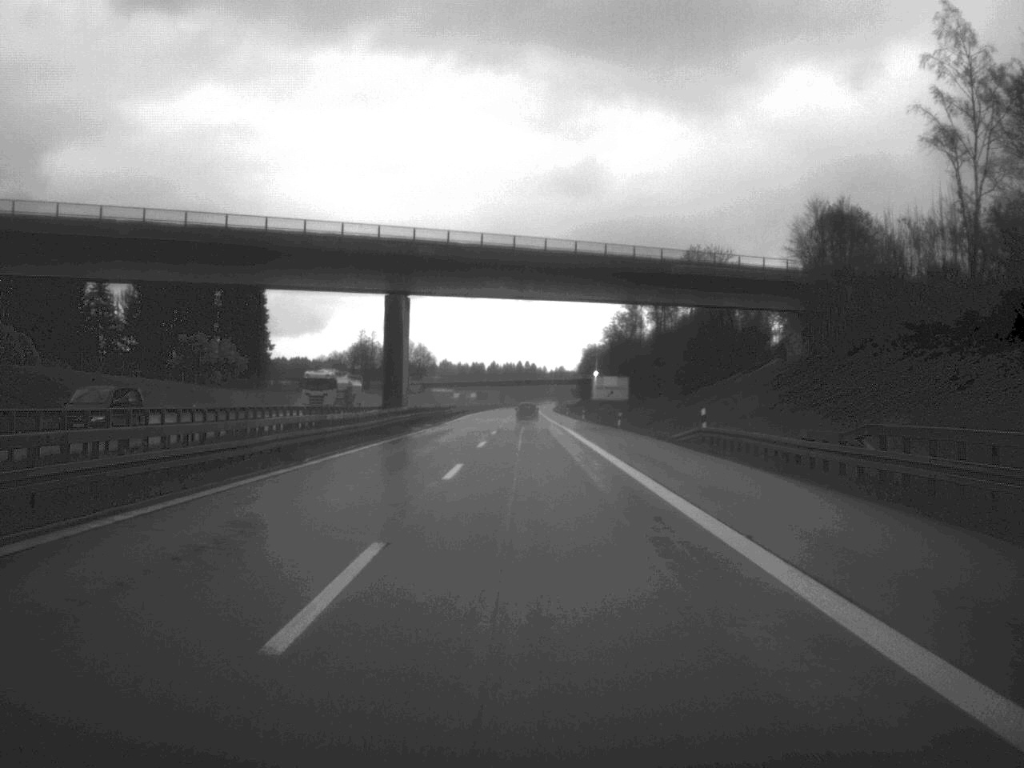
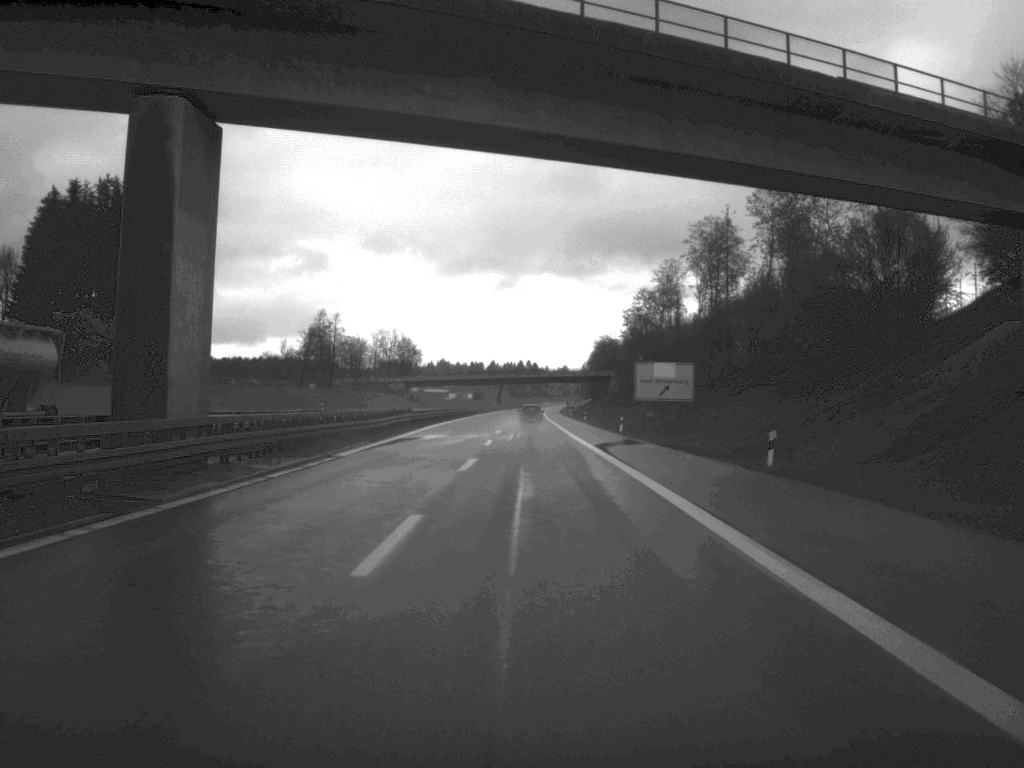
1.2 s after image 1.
(-0.1, +49.5) m; 0°
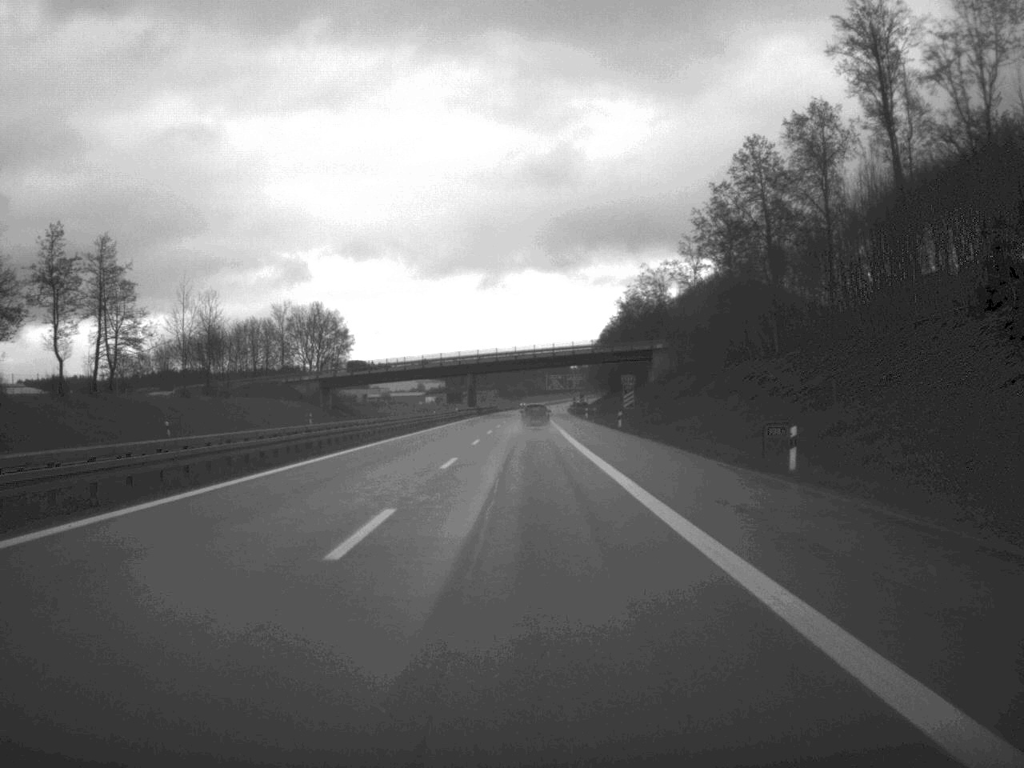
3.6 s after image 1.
(+0.4, +105.2) m; 0°
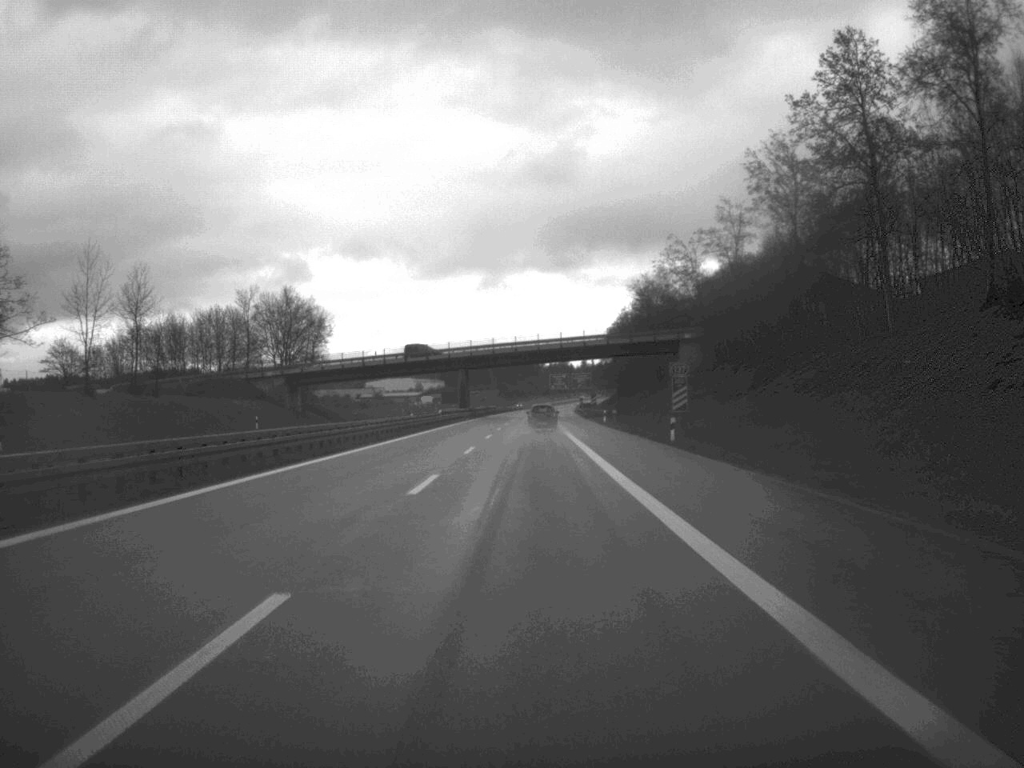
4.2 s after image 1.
(0.0, +26.2) m; 0°
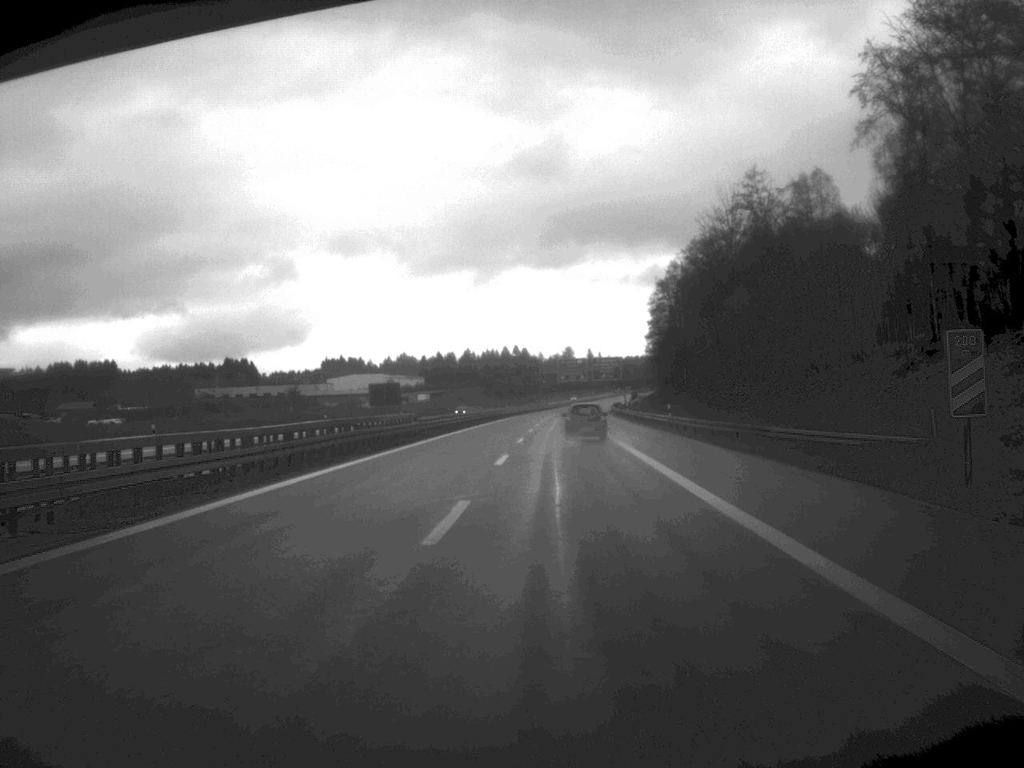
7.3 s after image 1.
(+0.2, +131.9) m; 0°
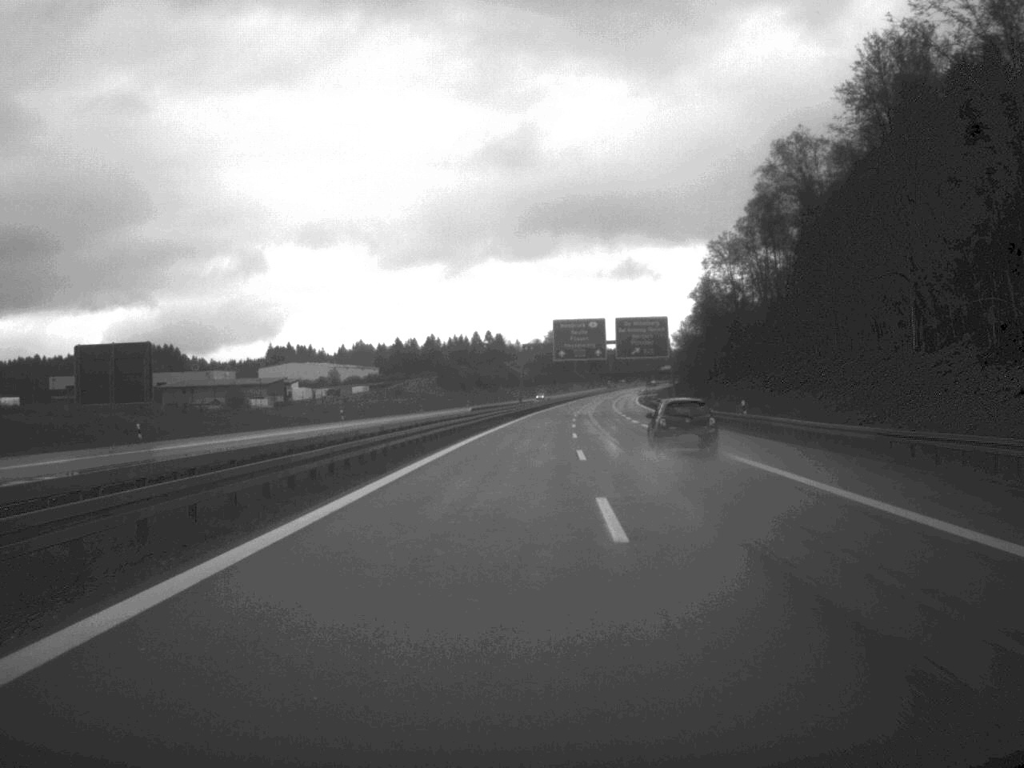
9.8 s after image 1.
(+0.5, +106.7) m; +1°
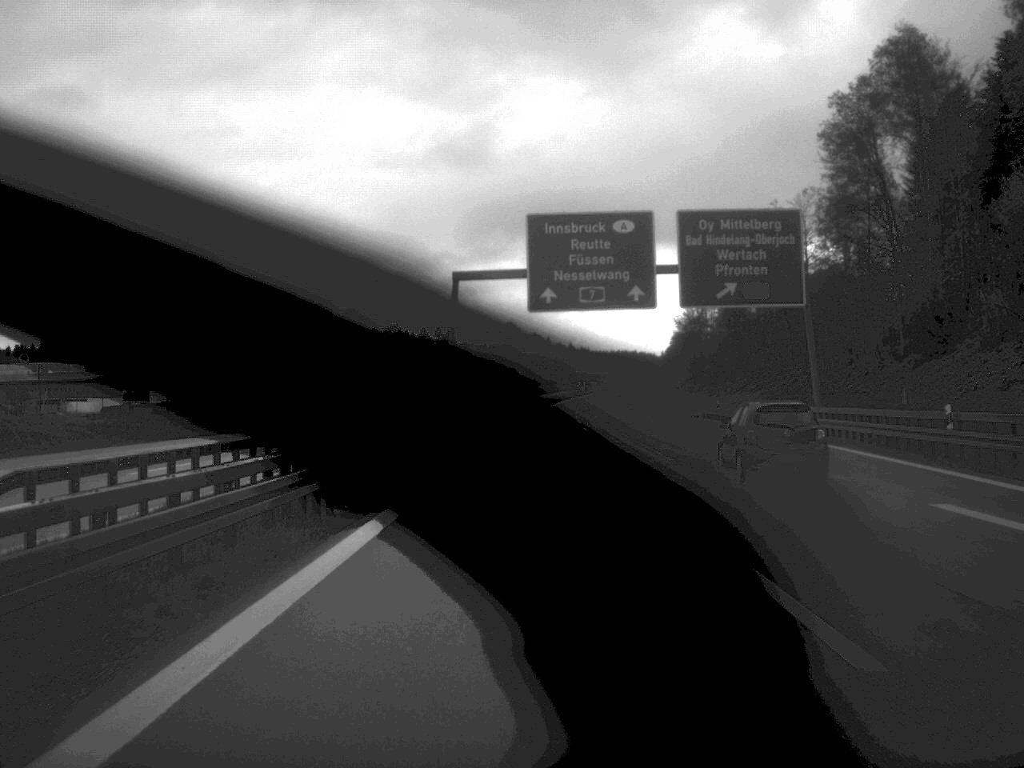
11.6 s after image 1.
(+1.0, +77.3) m; +2°
